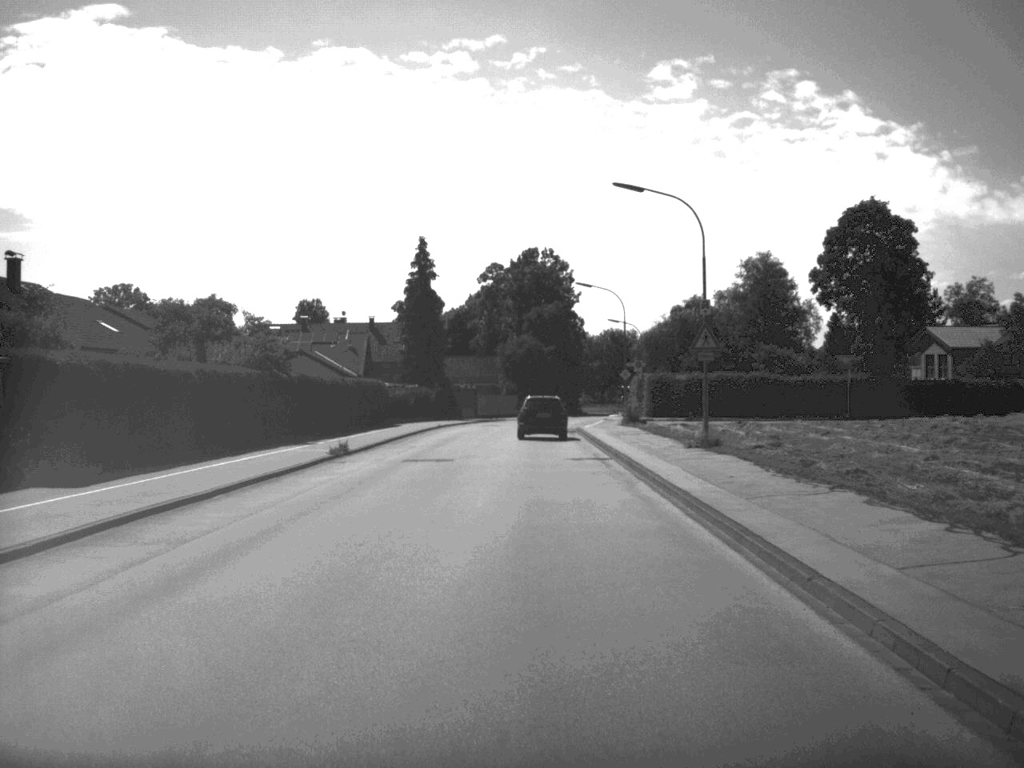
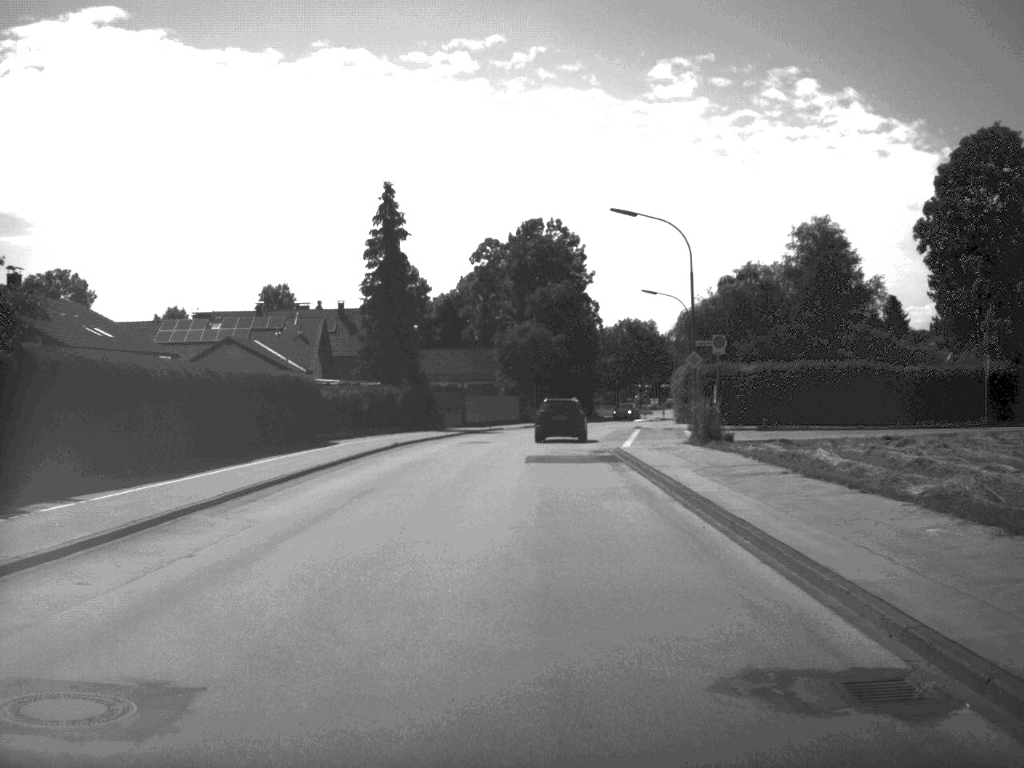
(0.0, +24.8) m; 0°
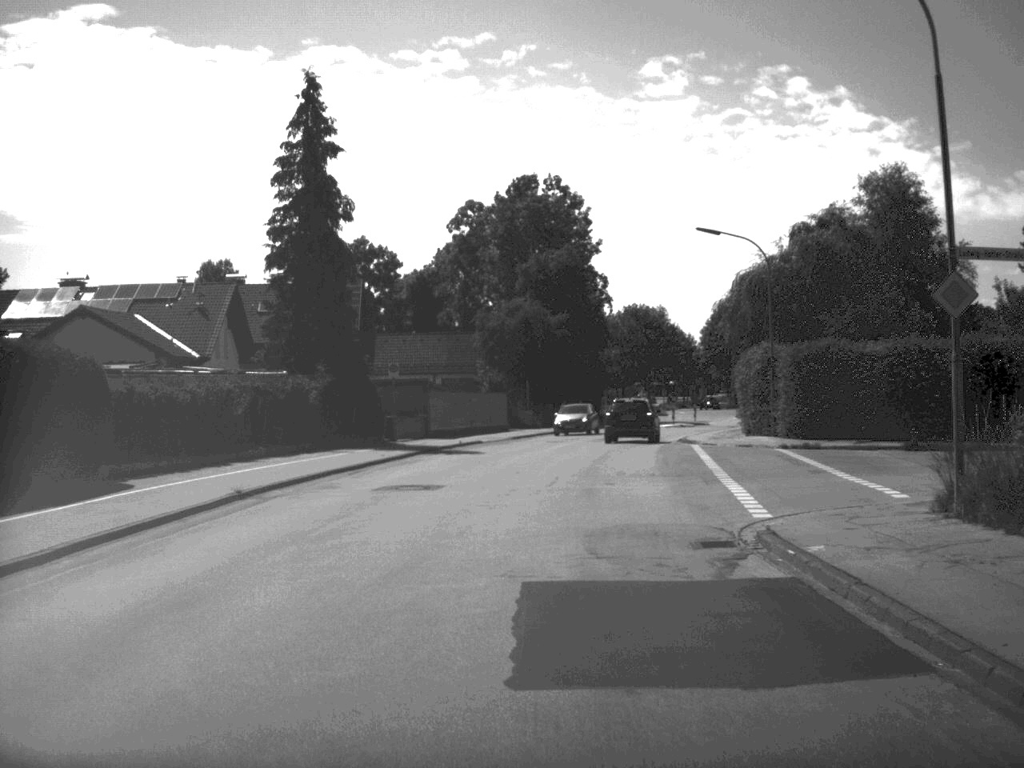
(0.0, +23.8) m; 0°
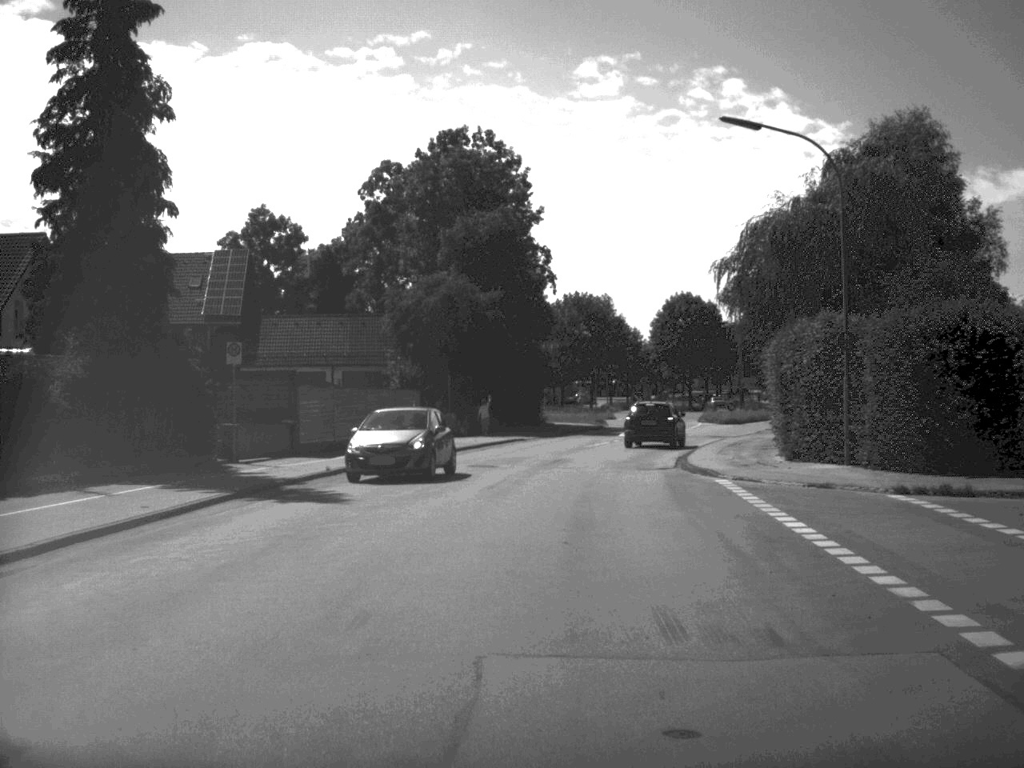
(+0.4, +17.2) m; +3°
